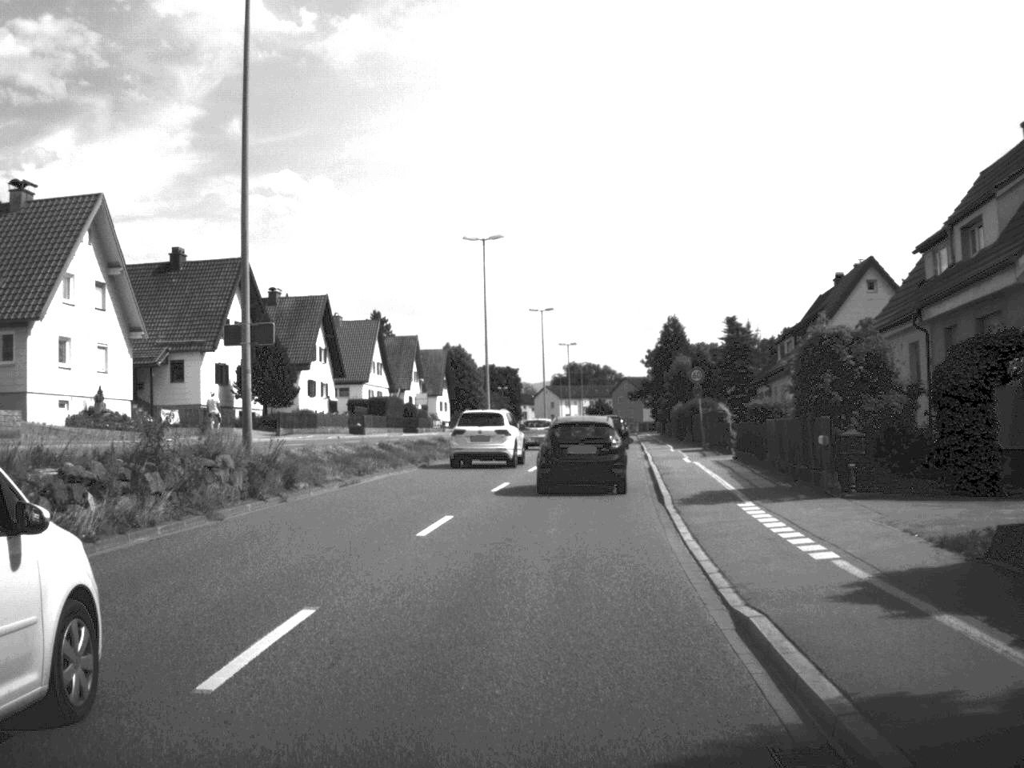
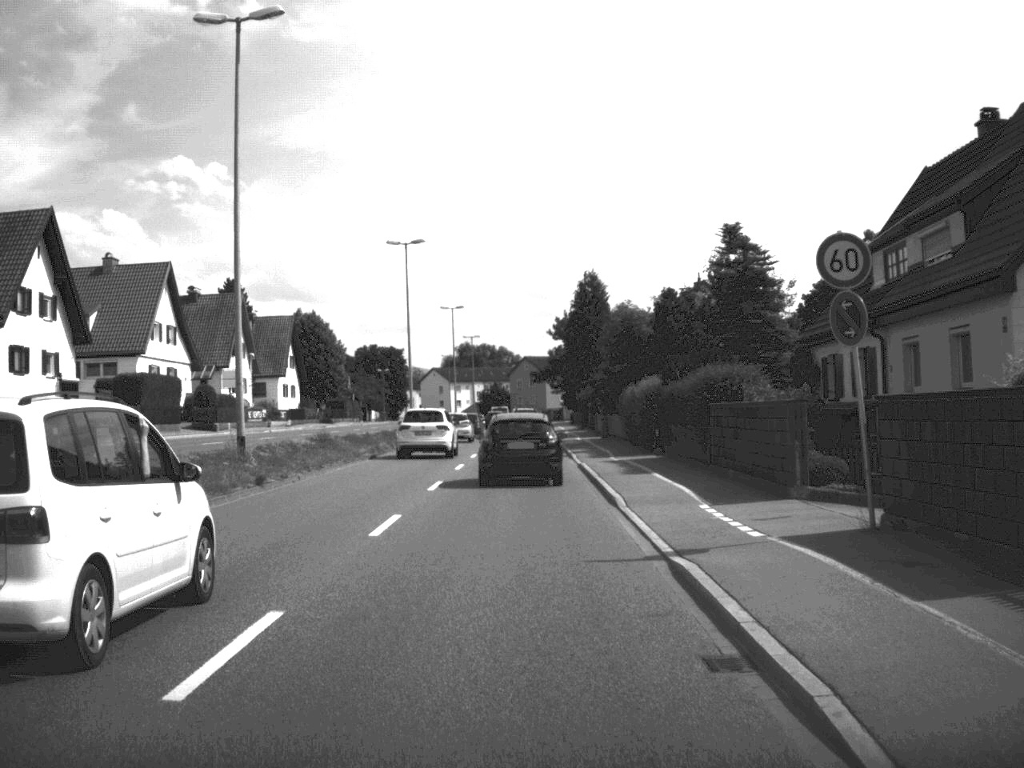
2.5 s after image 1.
(+1.9, +35.7) m; +4°
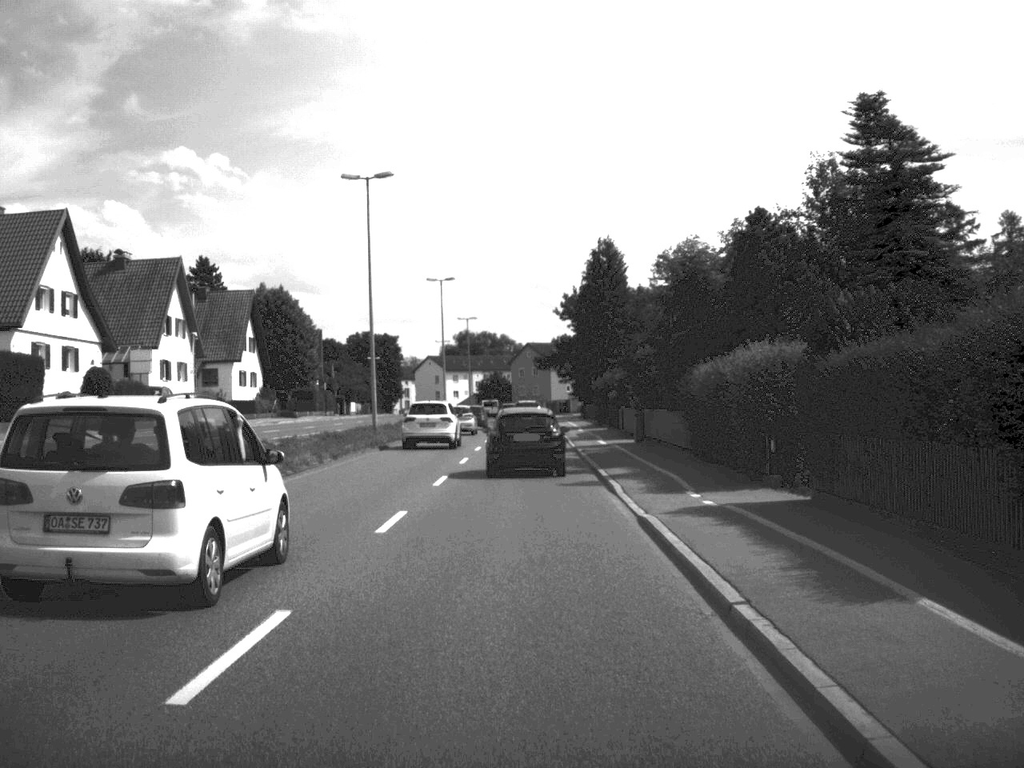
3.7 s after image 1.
(0.0, +17.9) m; 0°
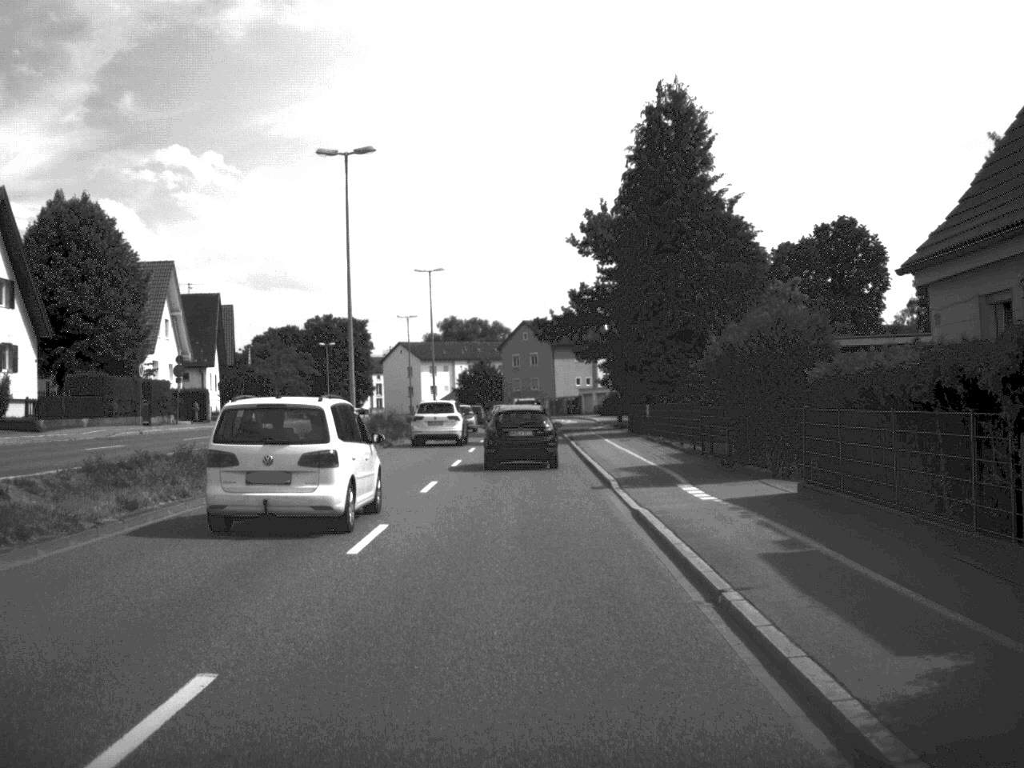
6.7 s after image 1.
(+0.1, +46.7) m; 0°
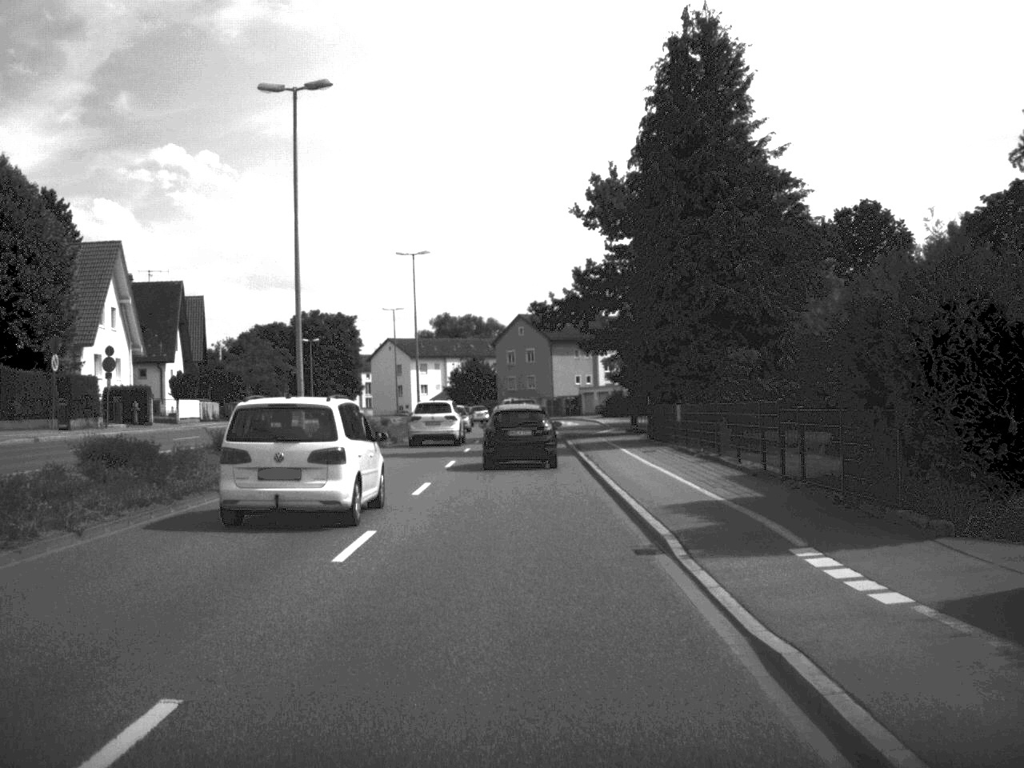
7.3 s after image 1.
(0.0, +9.6) m; 0°
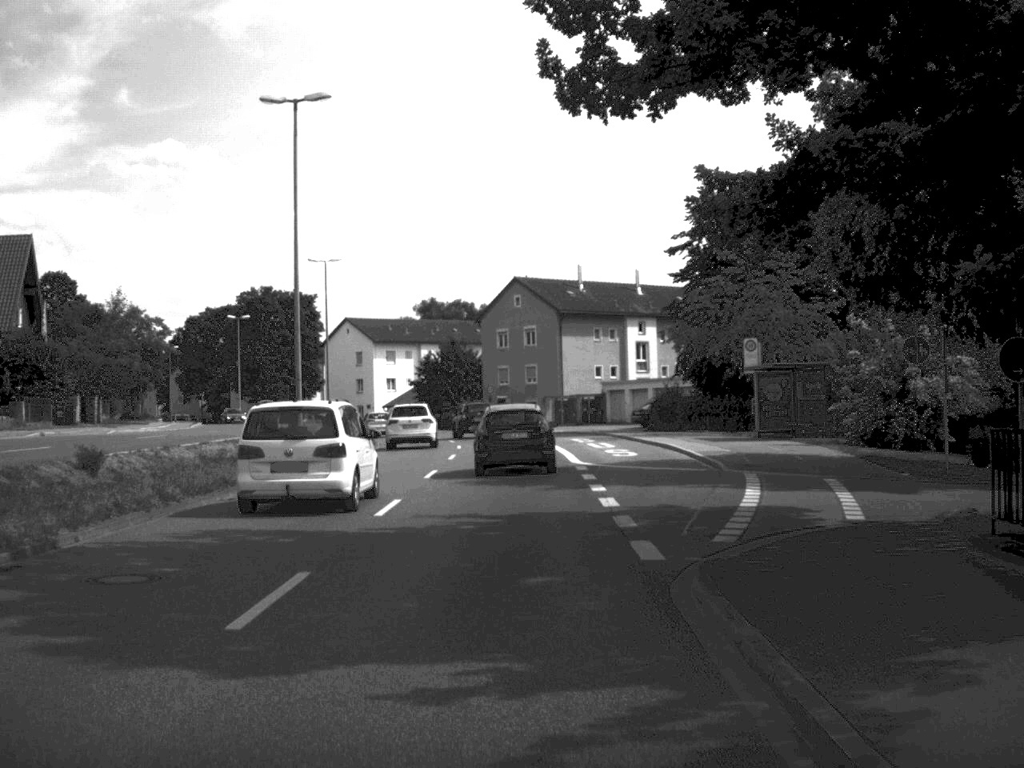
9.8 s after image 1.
(+0.1, +39.2) m; 0°
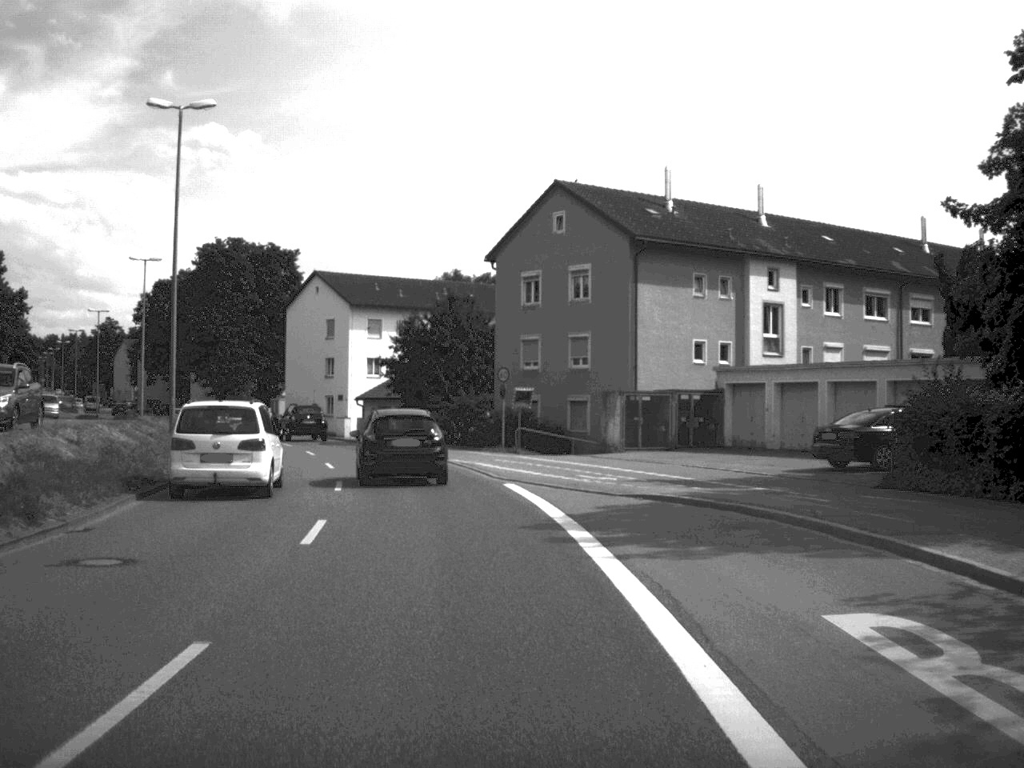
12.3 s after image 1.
(-0.2, +39.0) m; -2°
